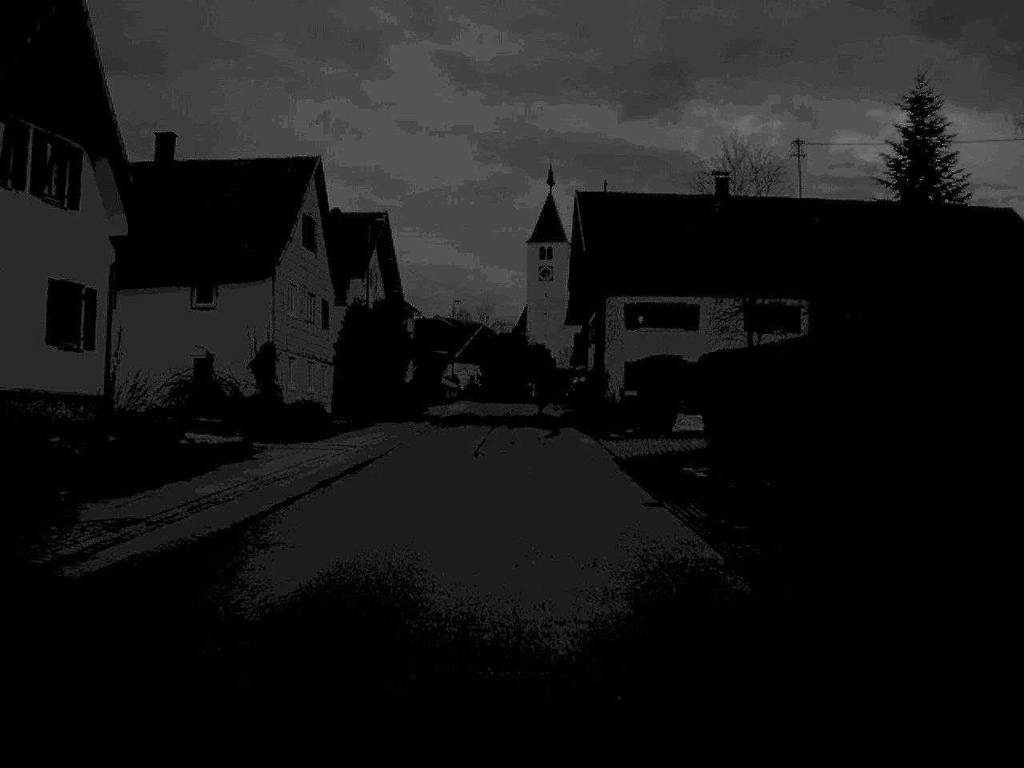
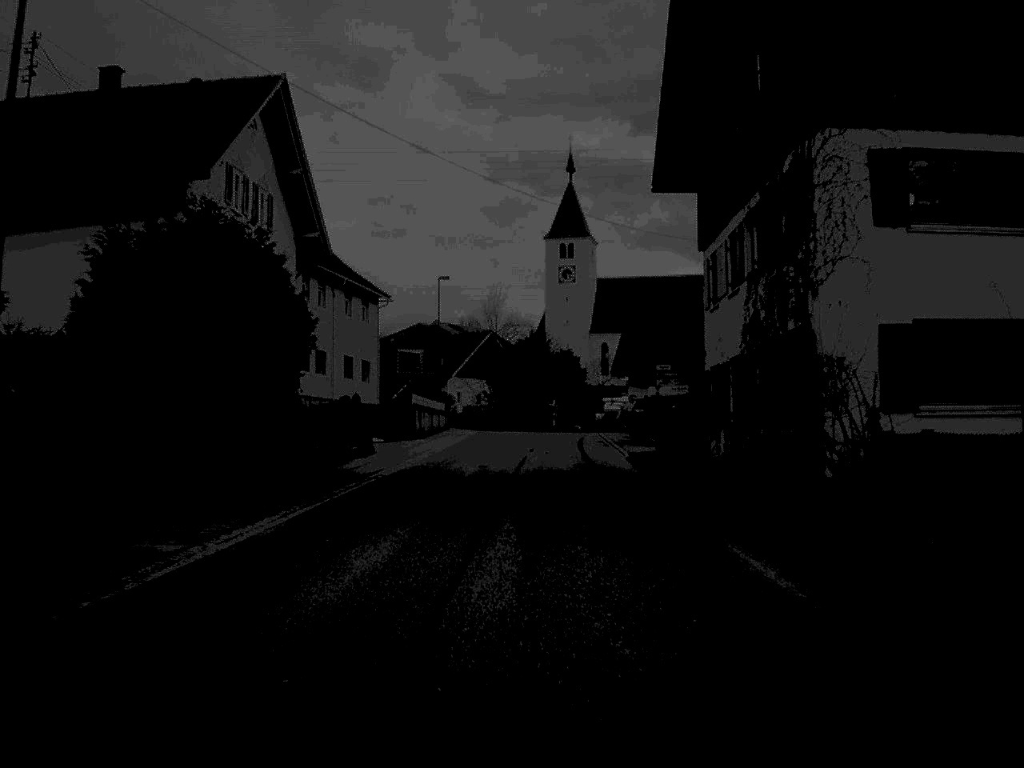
(-0.3, +33.3) m; -1°
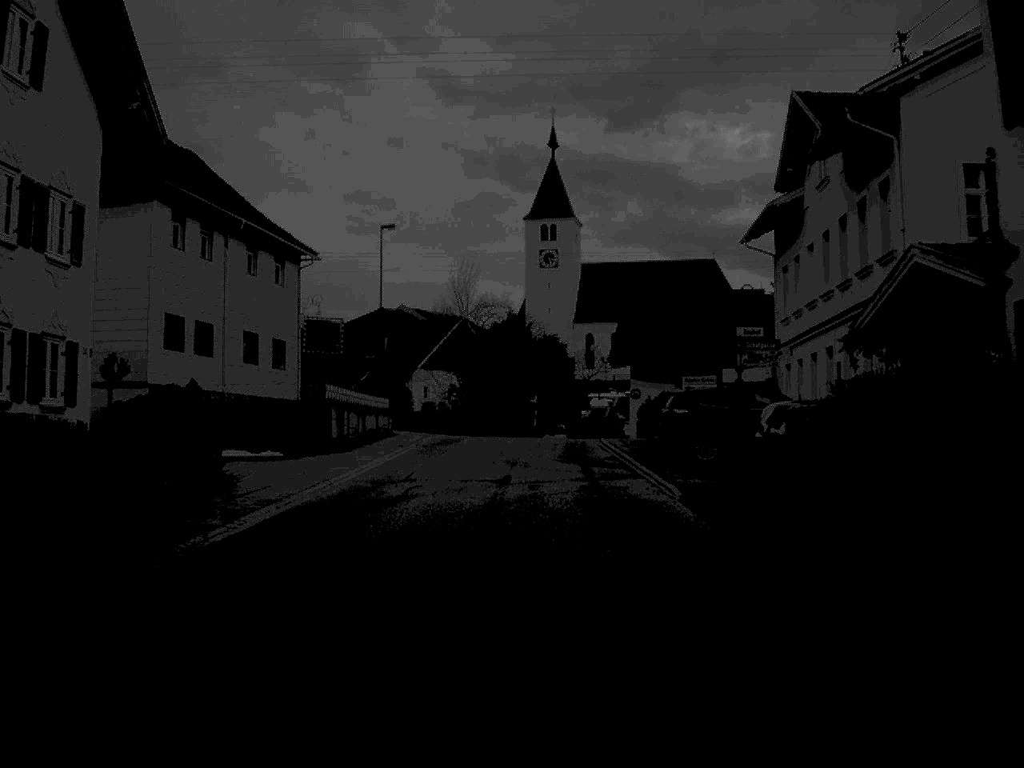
(+0.1, +17.1) m; +1°
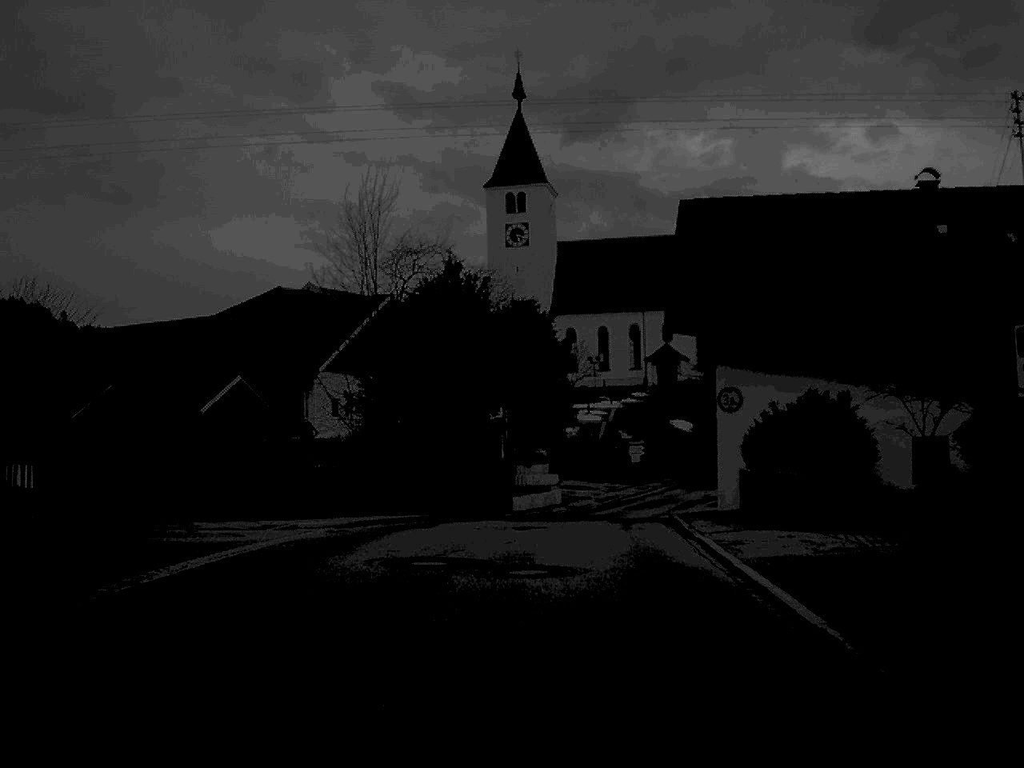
(+0.5, +38.6) m; +1°
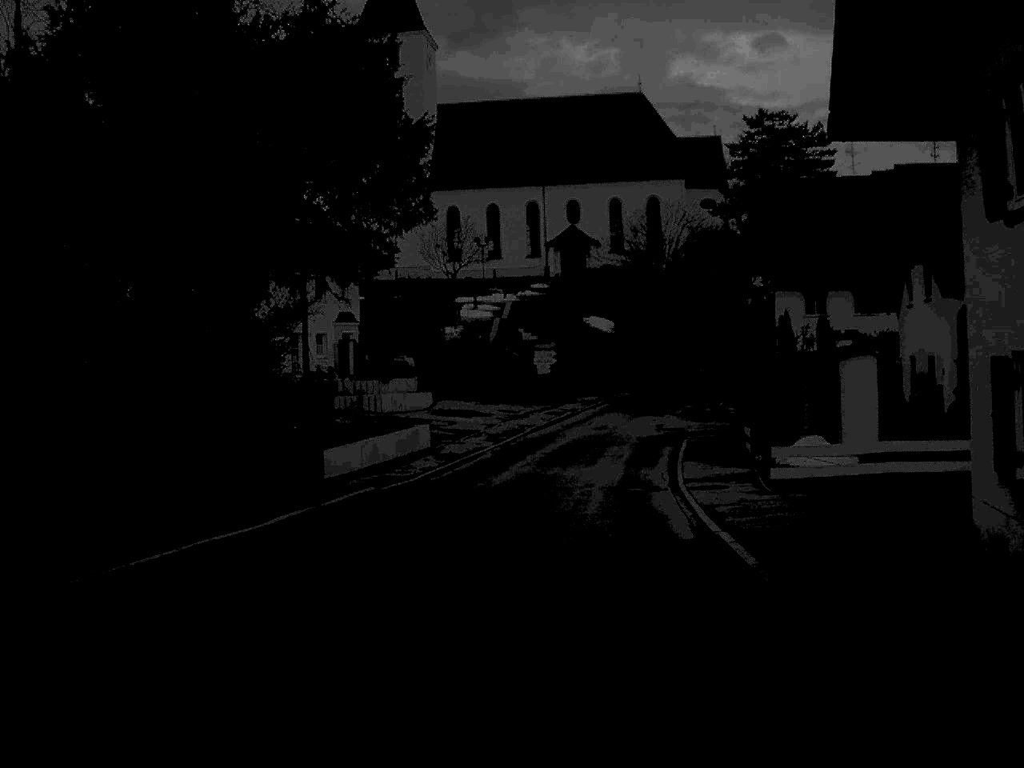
(+1.2, +27.8) m; +5°
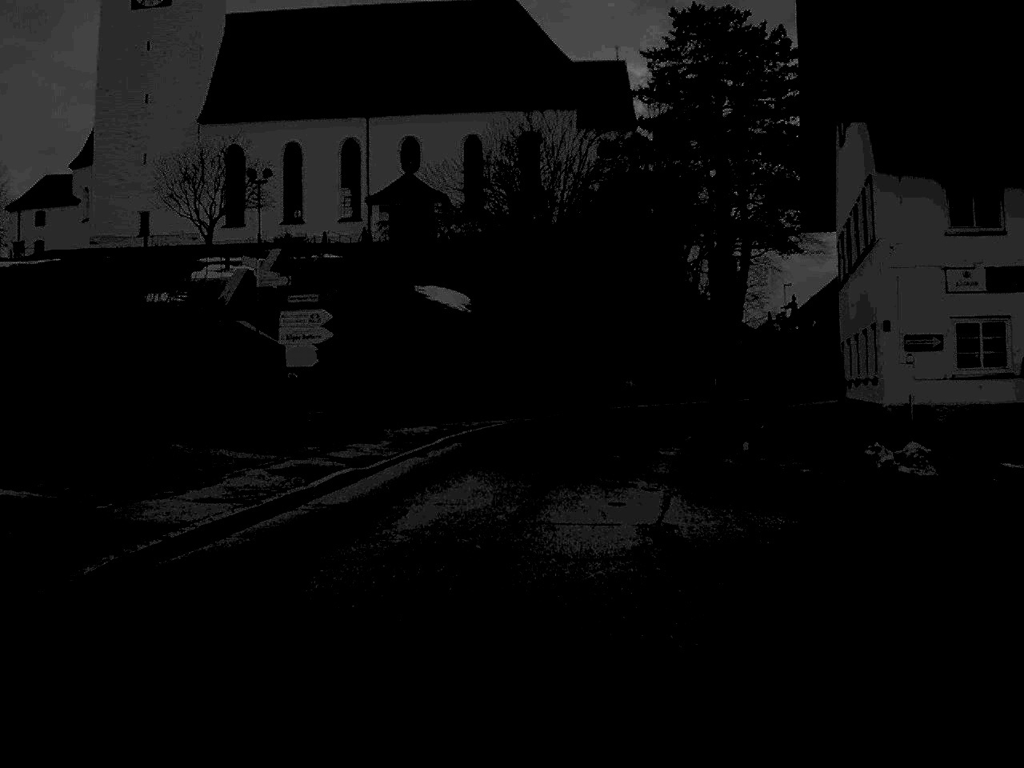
(+2.2, +37.7) m; +7°
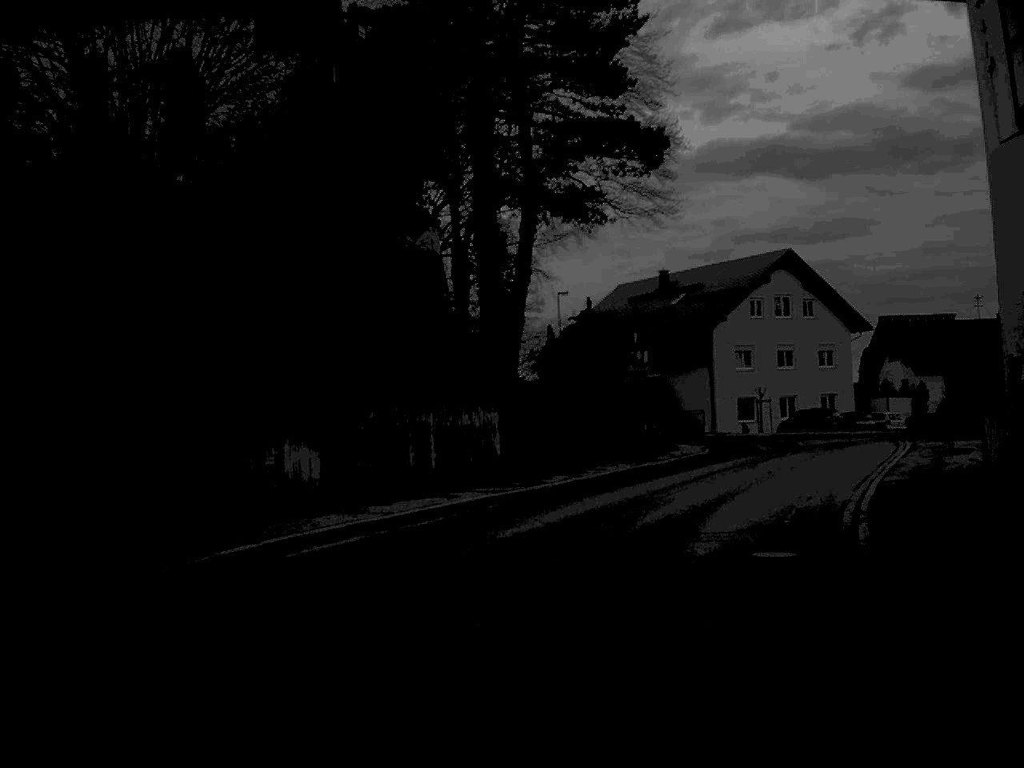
(+2.7, +28.2) m; +13°
